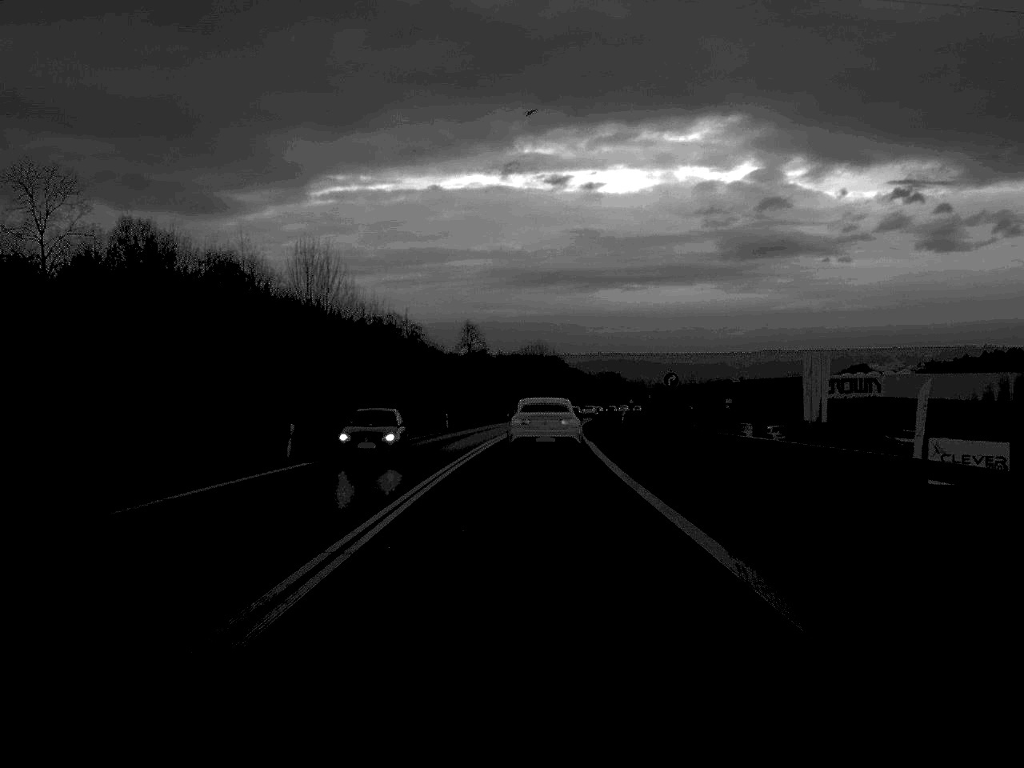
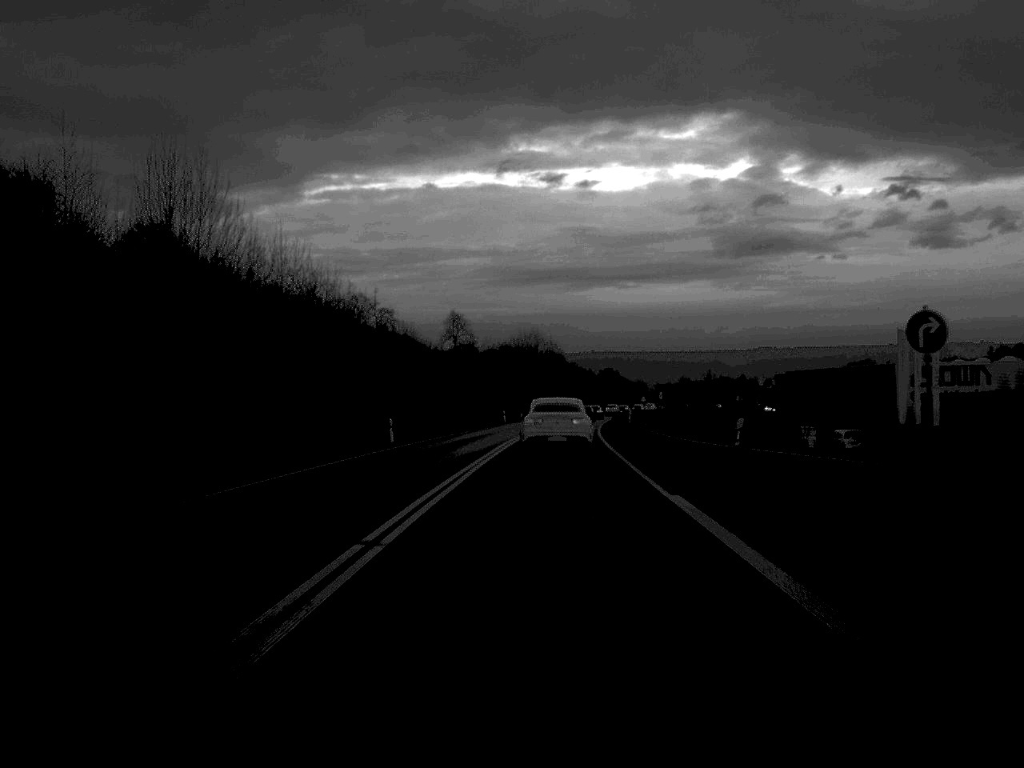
(+0.1, +31.7) m; 0°
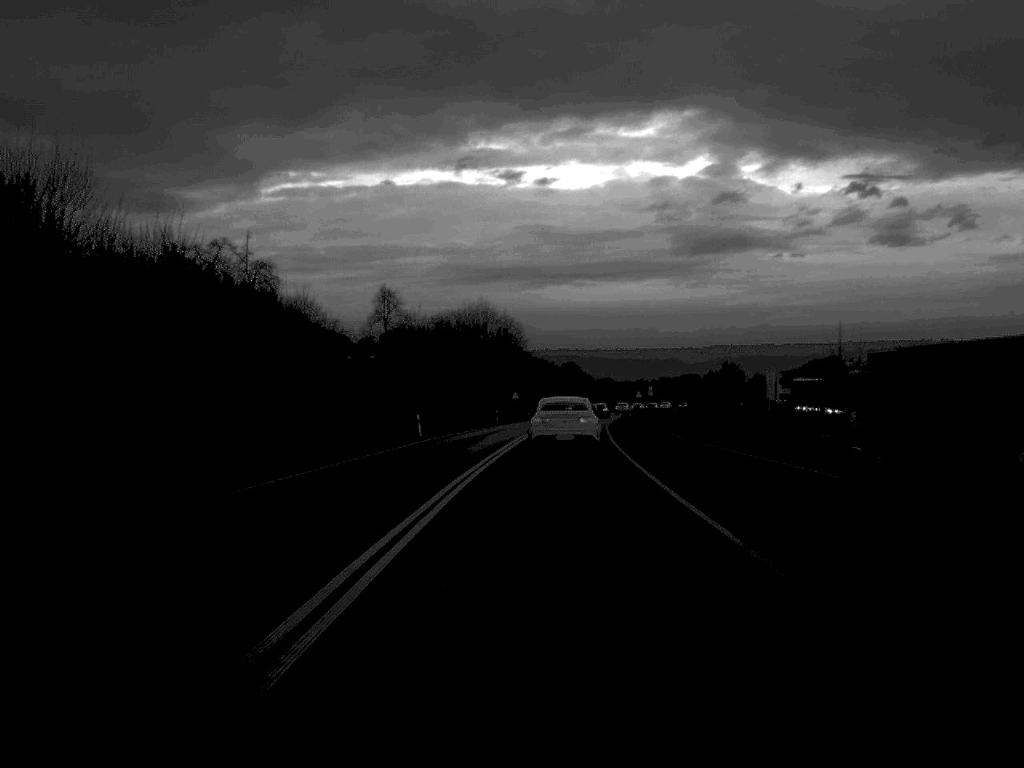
(+0.9, +52.3) m; +2°
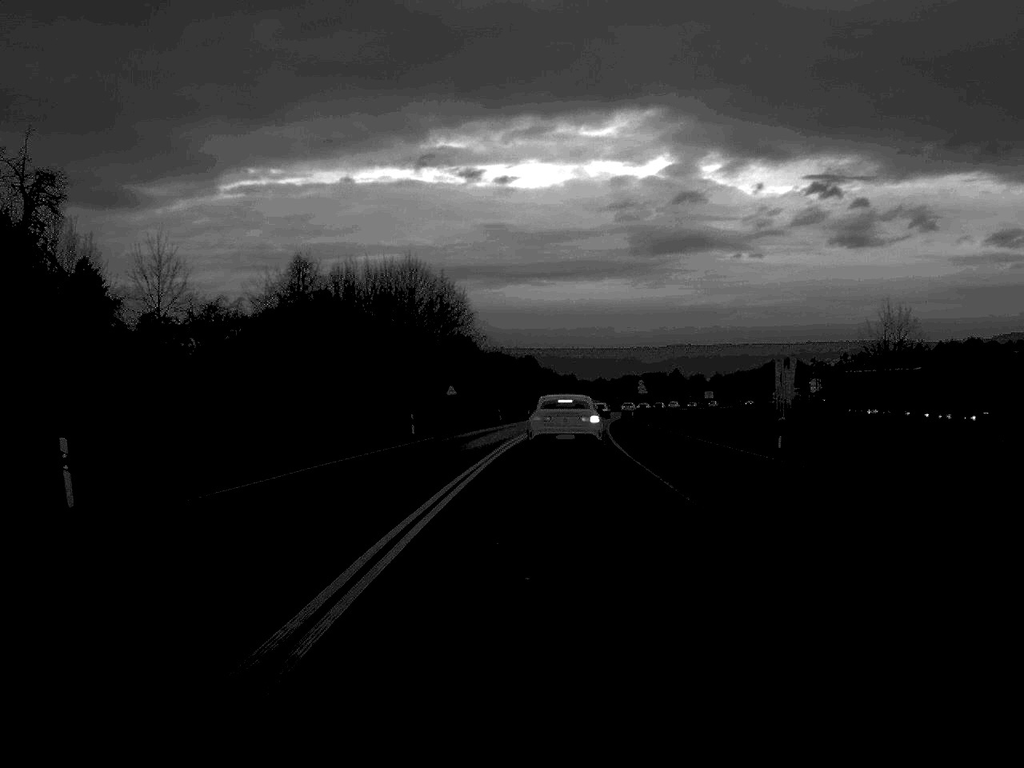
(+0.8, +42.5) m; +2°
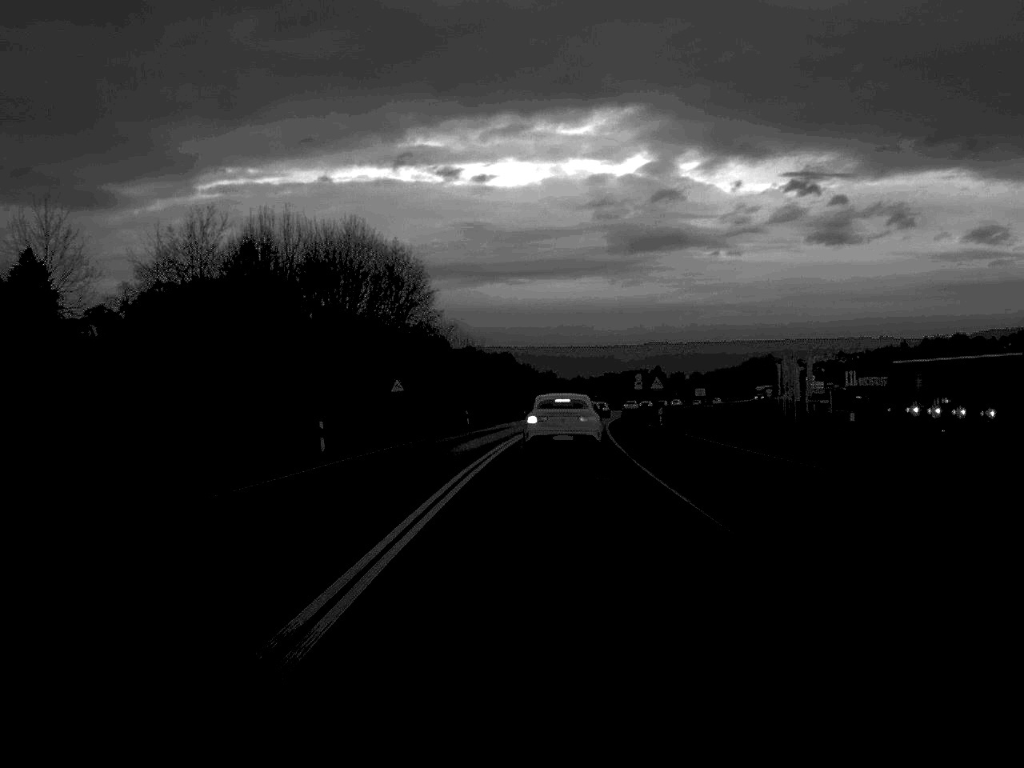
(+0.2, +20.1) m; +1°
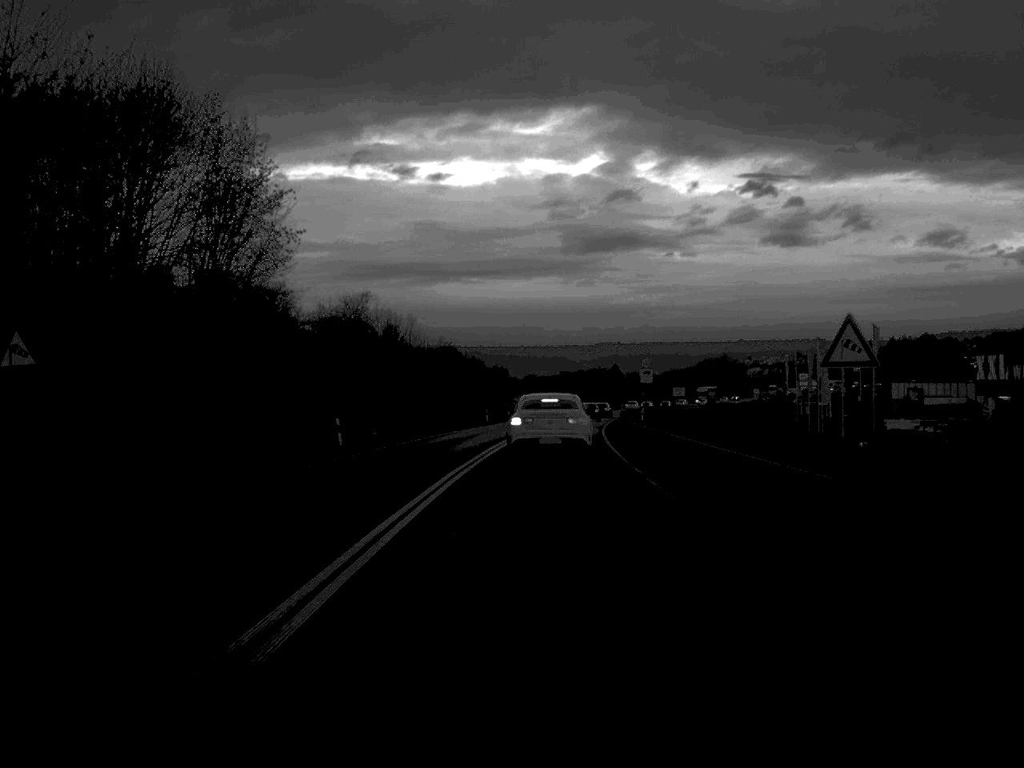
(+0.7, +39.5) m; +2°
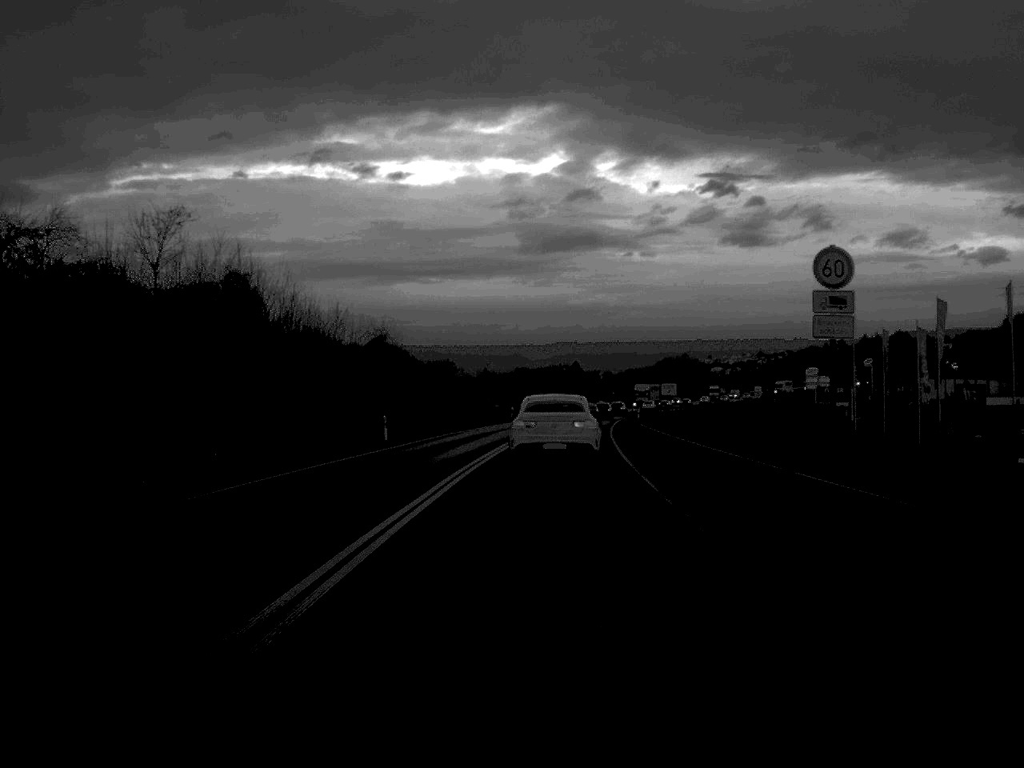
(+0.9, +43.6) m; +2°
